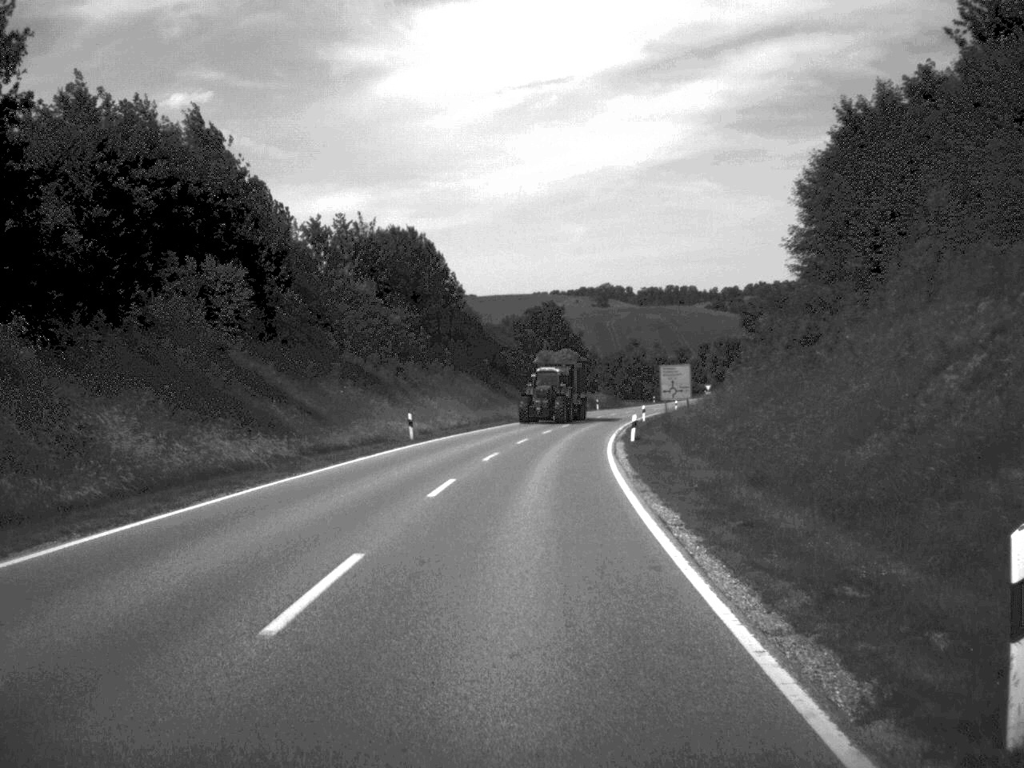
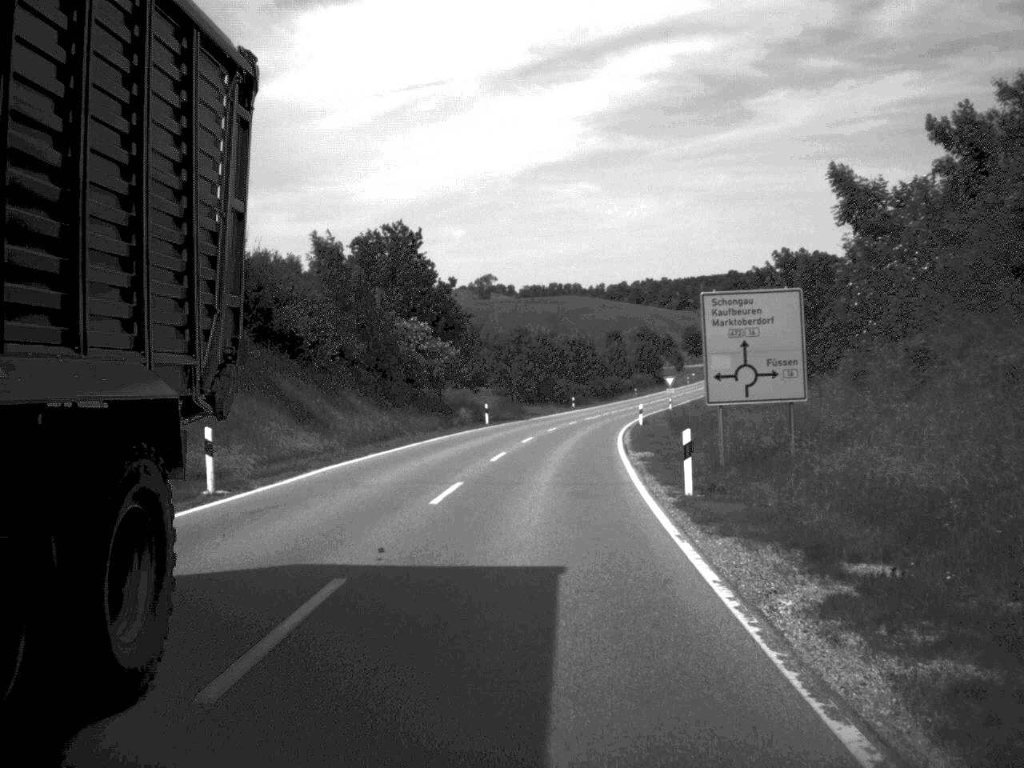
(+2.8, +59.2) m; +5°
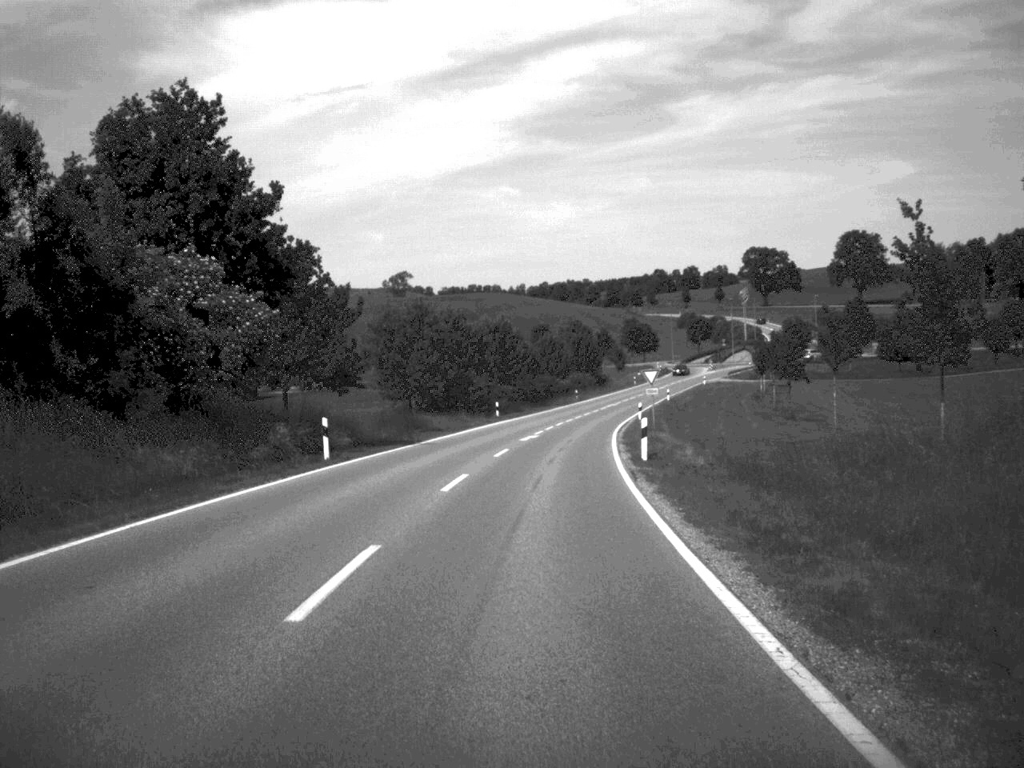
(+0.9, +32.1) m; +4°
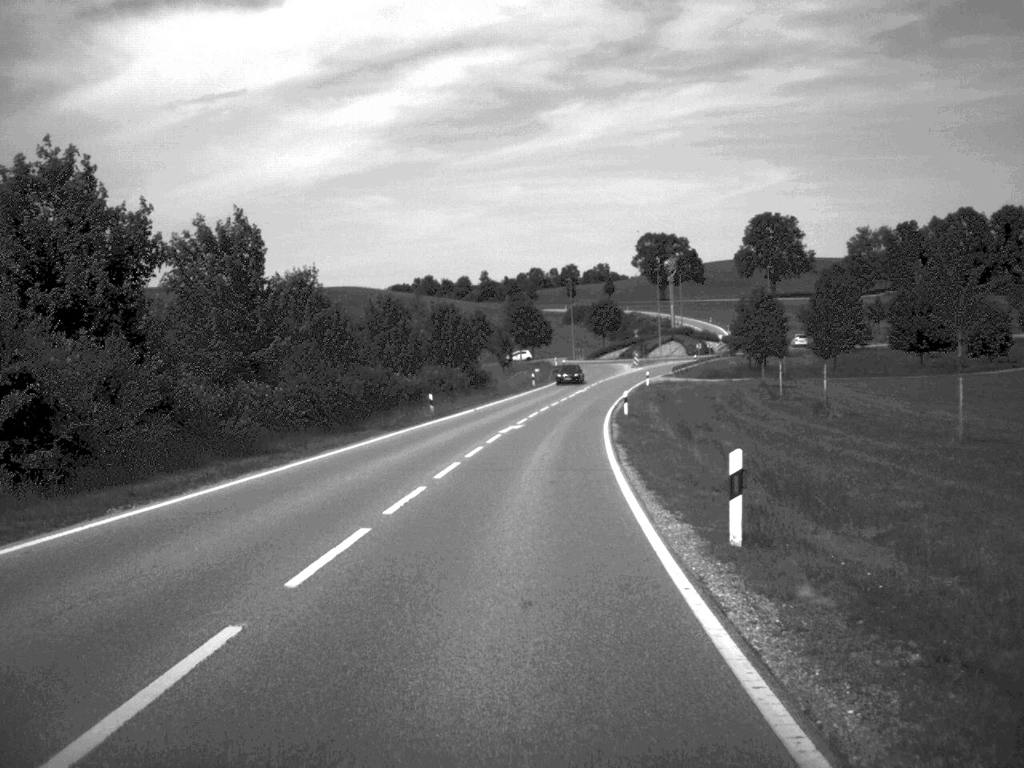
(+2.8, +56.8) m; +6°
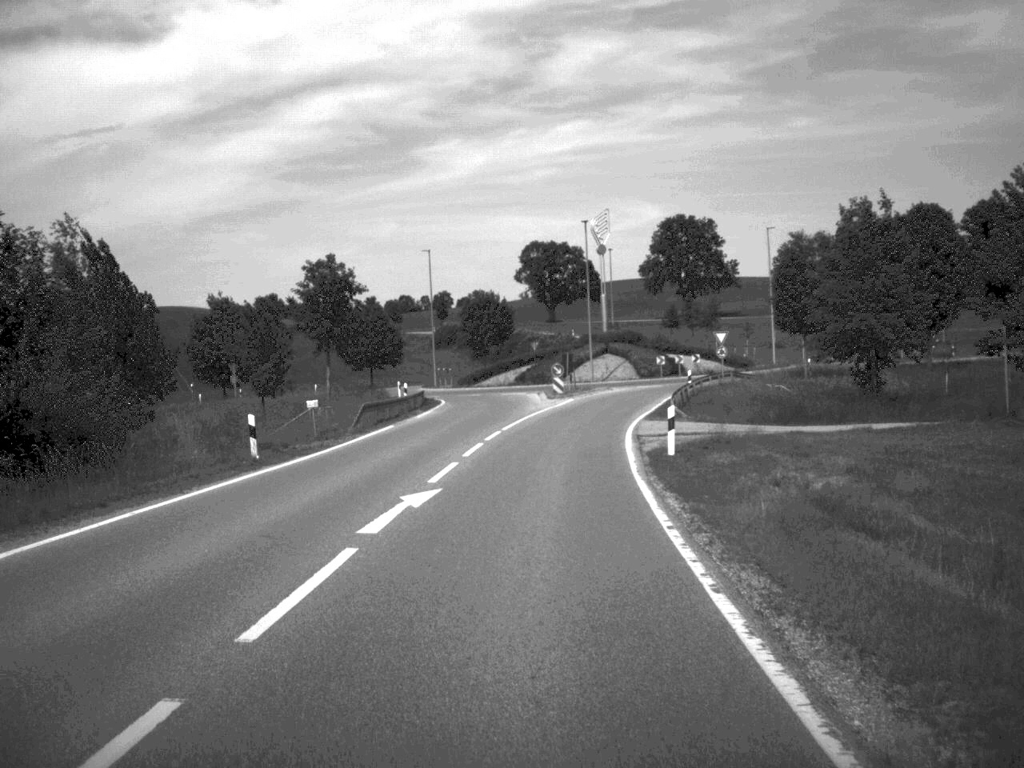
(+3.3, +65.4) m; +6°
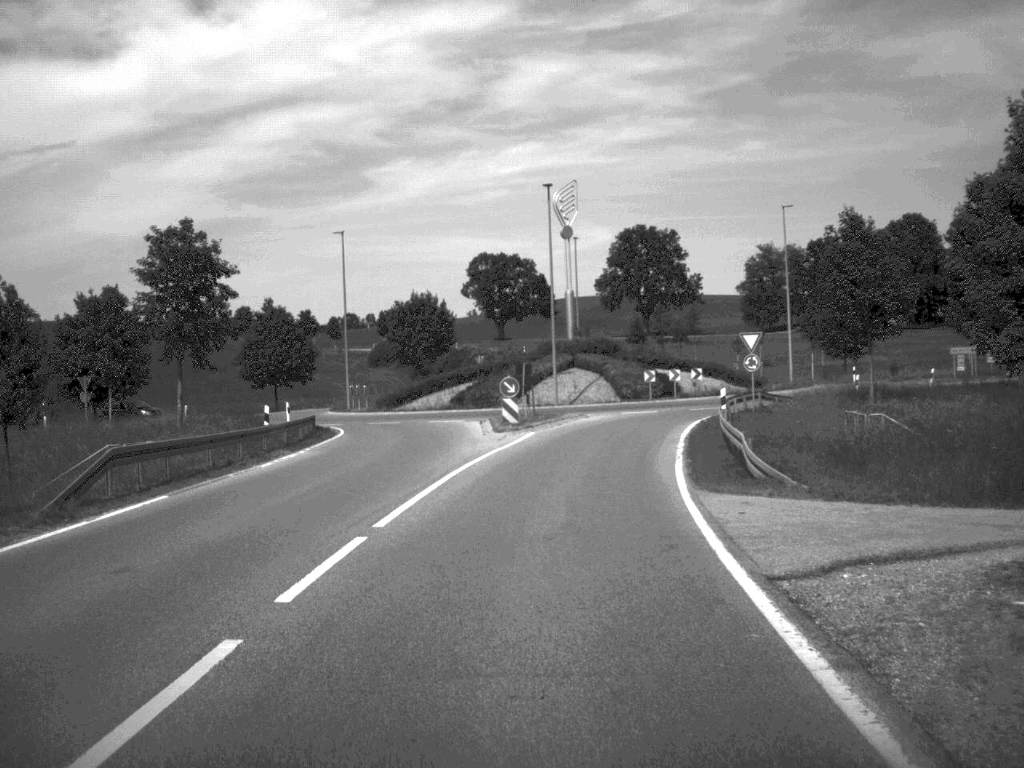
(+0.4, +21.6) m; +2°
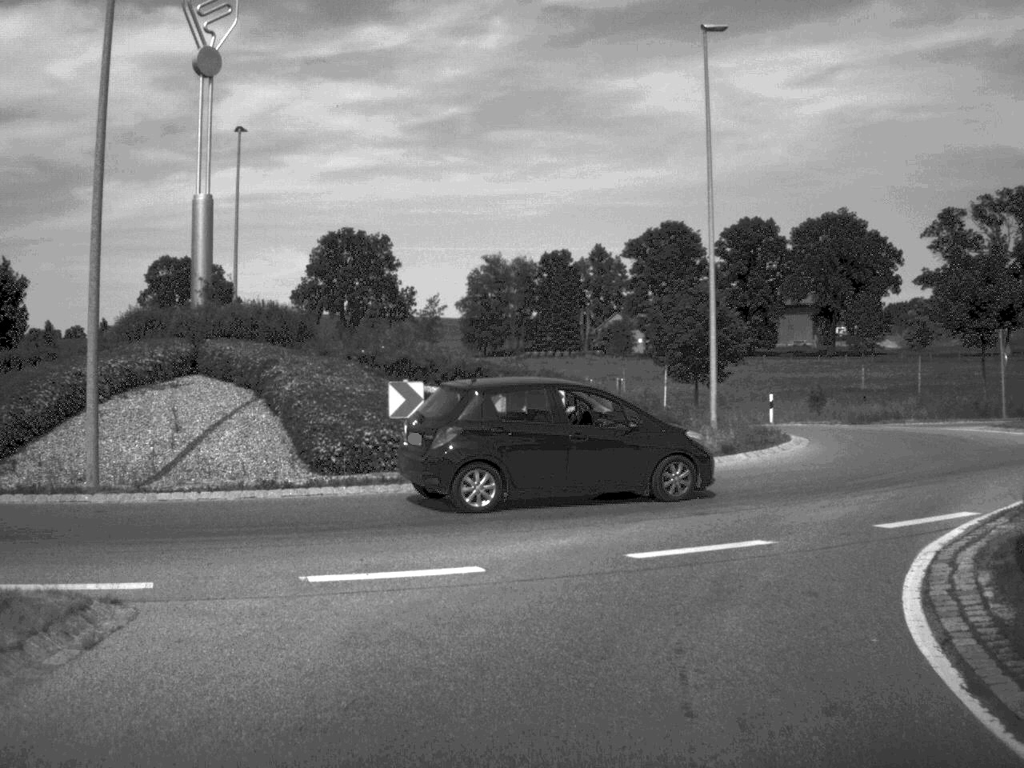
(+2.8, +40.3) m; +14°
